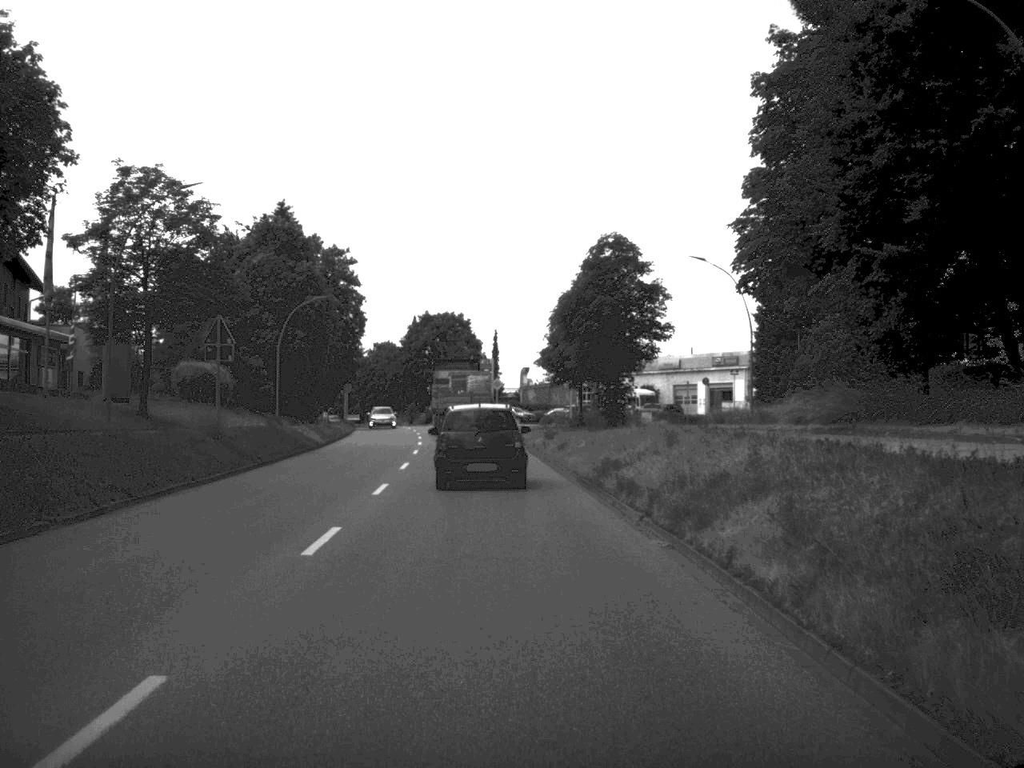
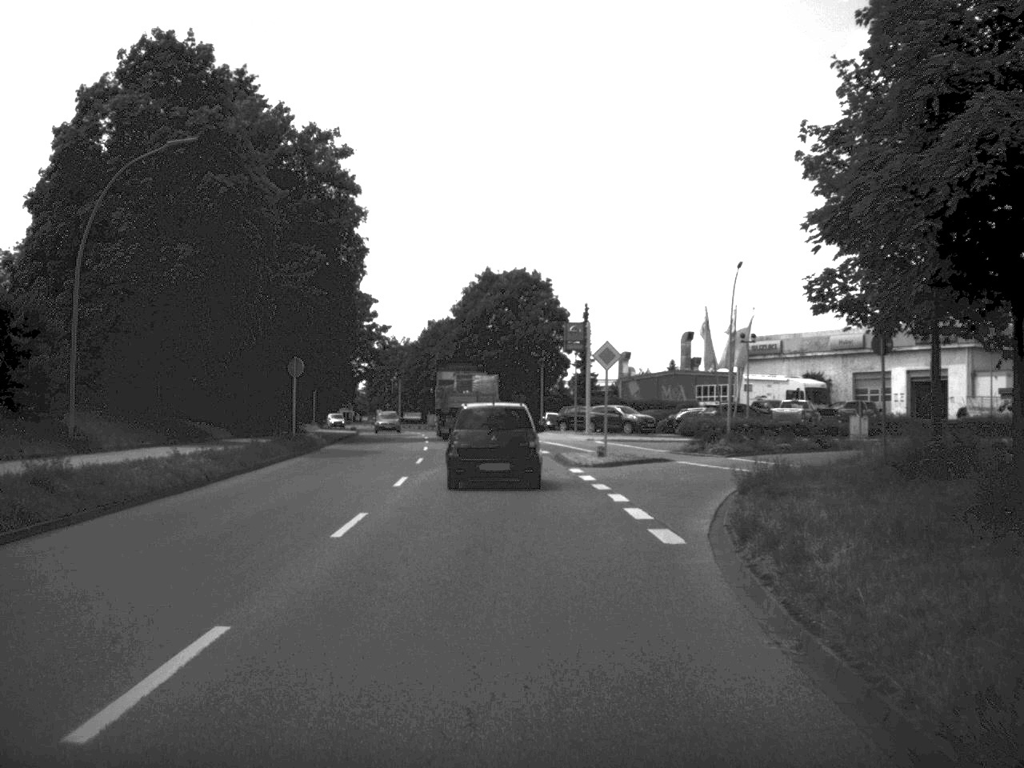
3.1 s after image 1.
(-1.6, +42.9) m; -4°
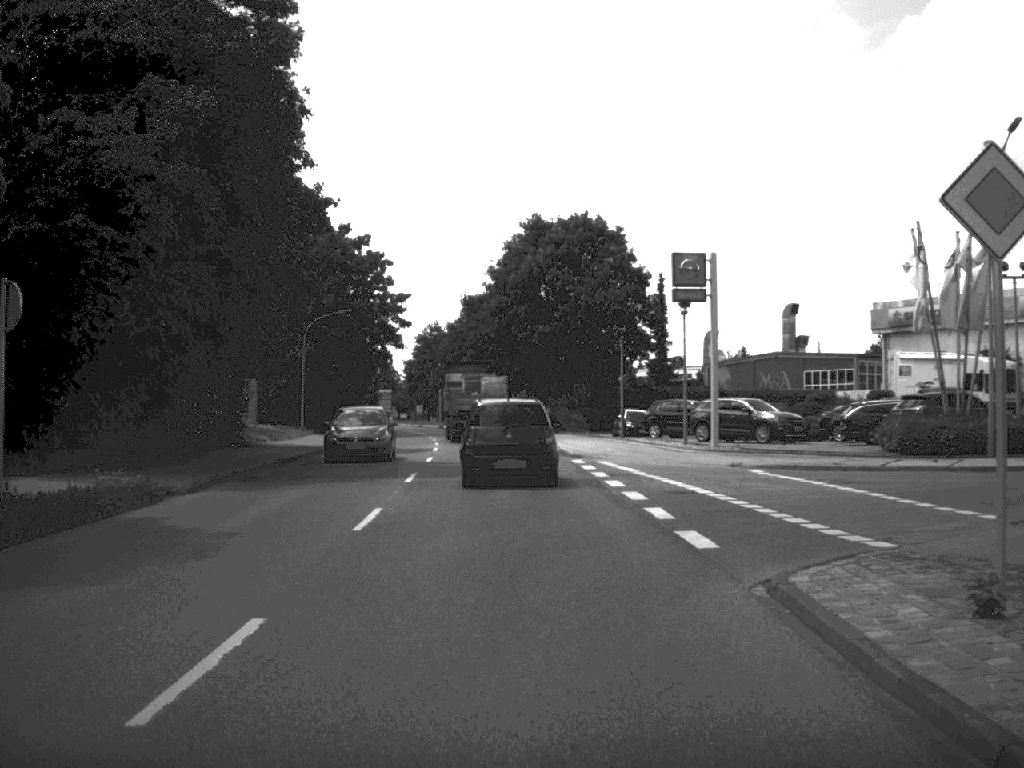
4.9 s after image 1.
(-0.6, +26.3) m; -3°
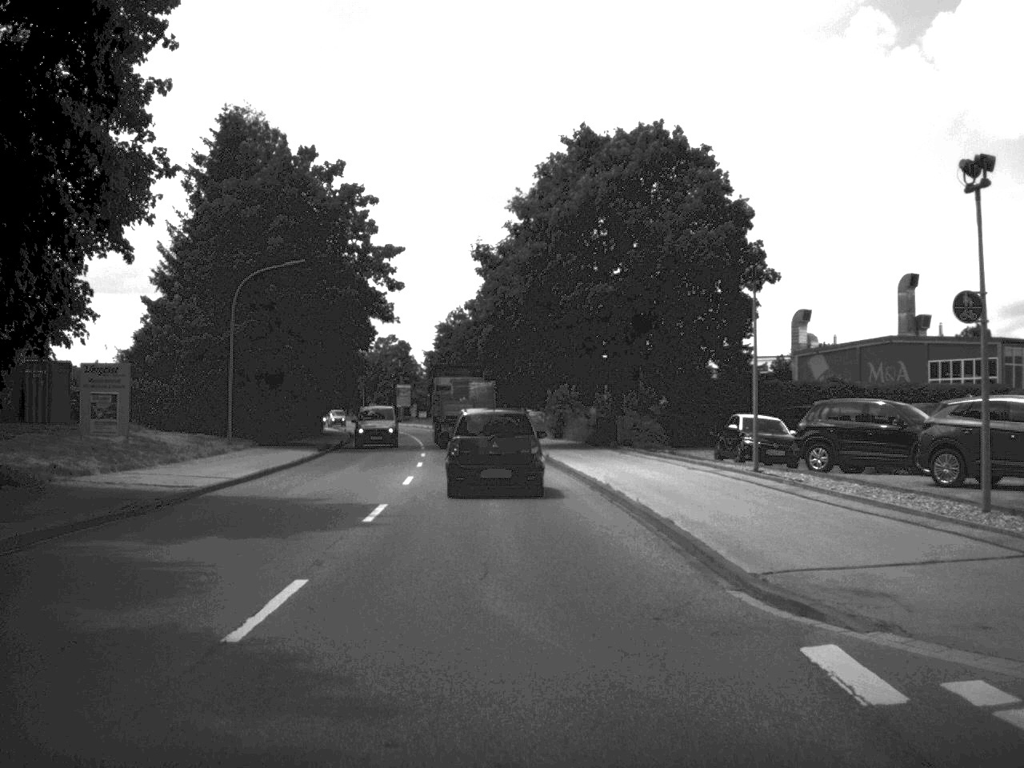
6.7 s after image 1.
(-0.3, +24.2) m; -2°
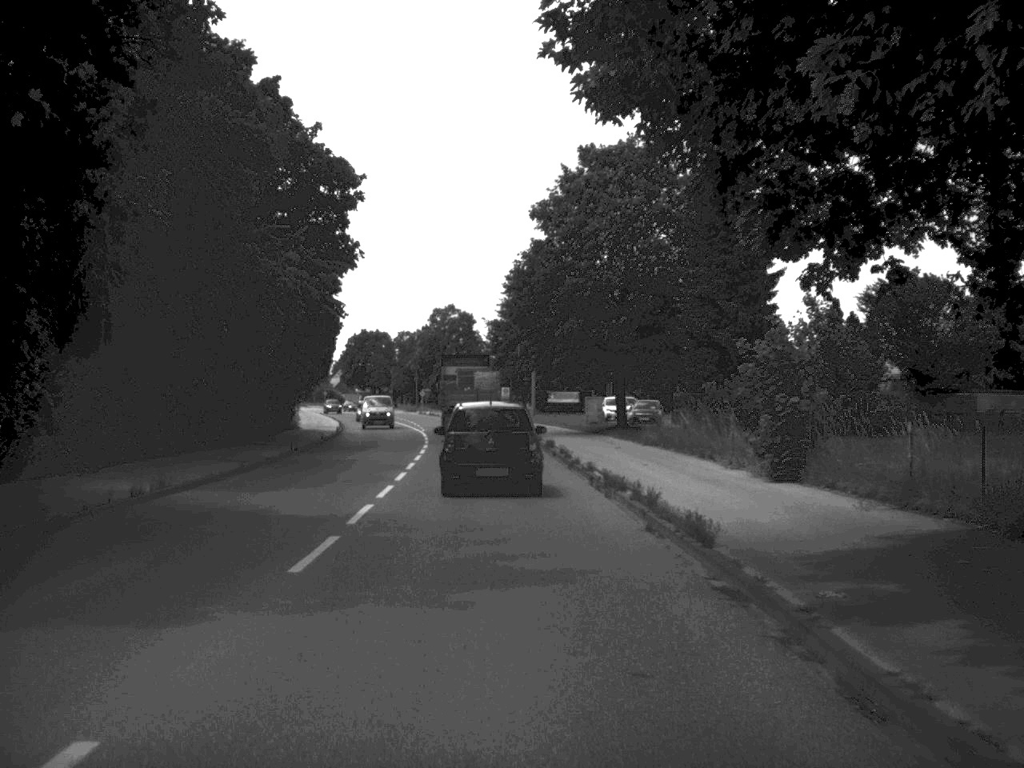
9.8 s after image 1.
(-1.4, +41.2) m; -4°
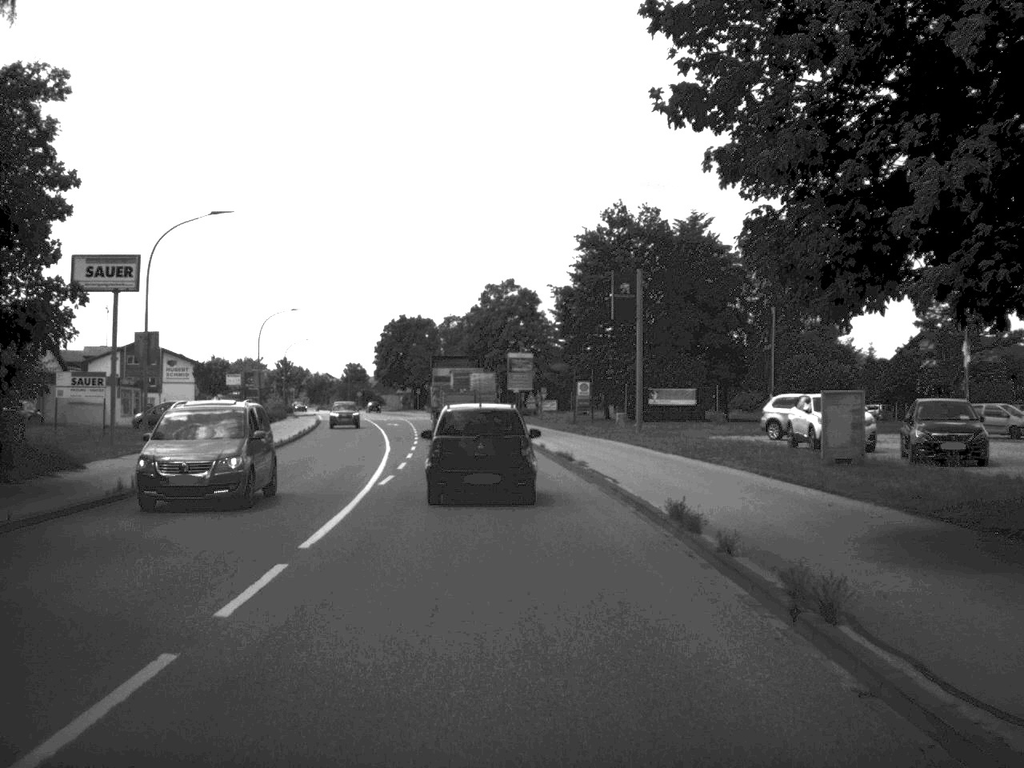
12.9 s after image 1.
(-1.3, +42.2) m; -3°
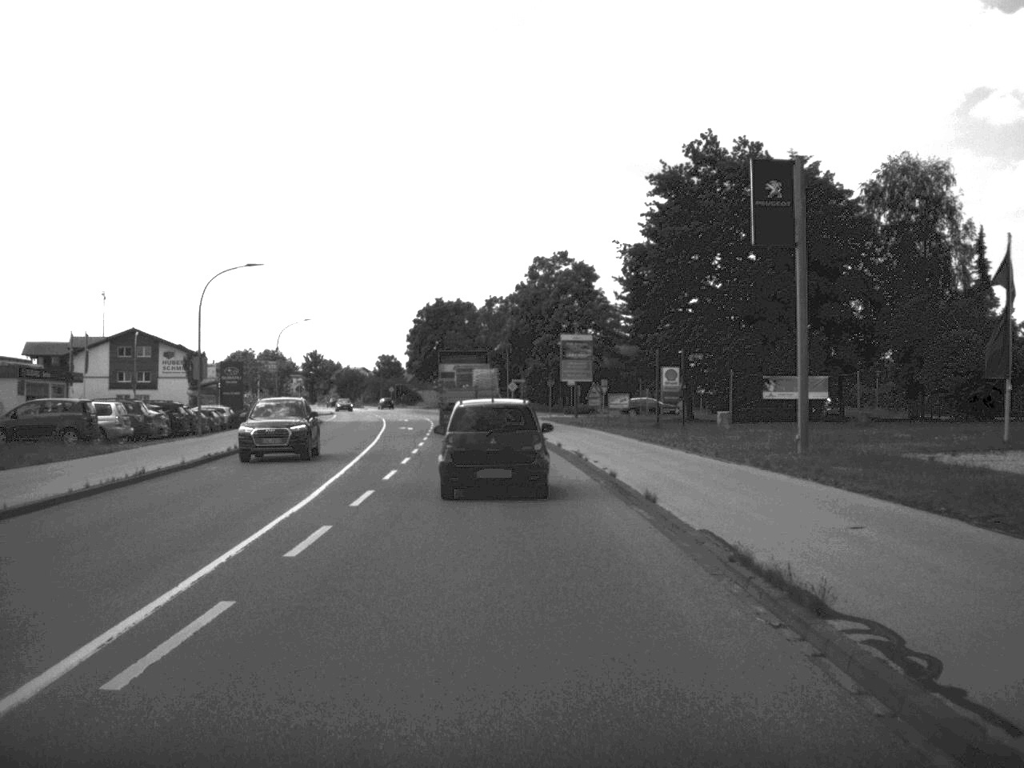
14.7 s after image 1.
(-0.5, +23.5) m; -2°
